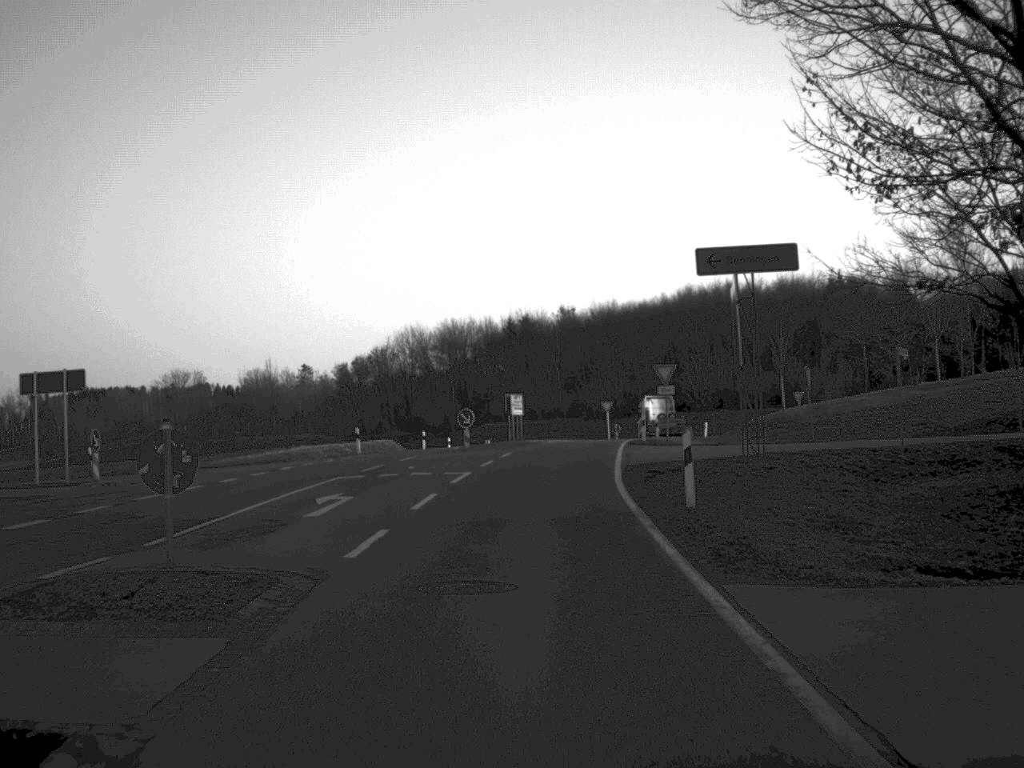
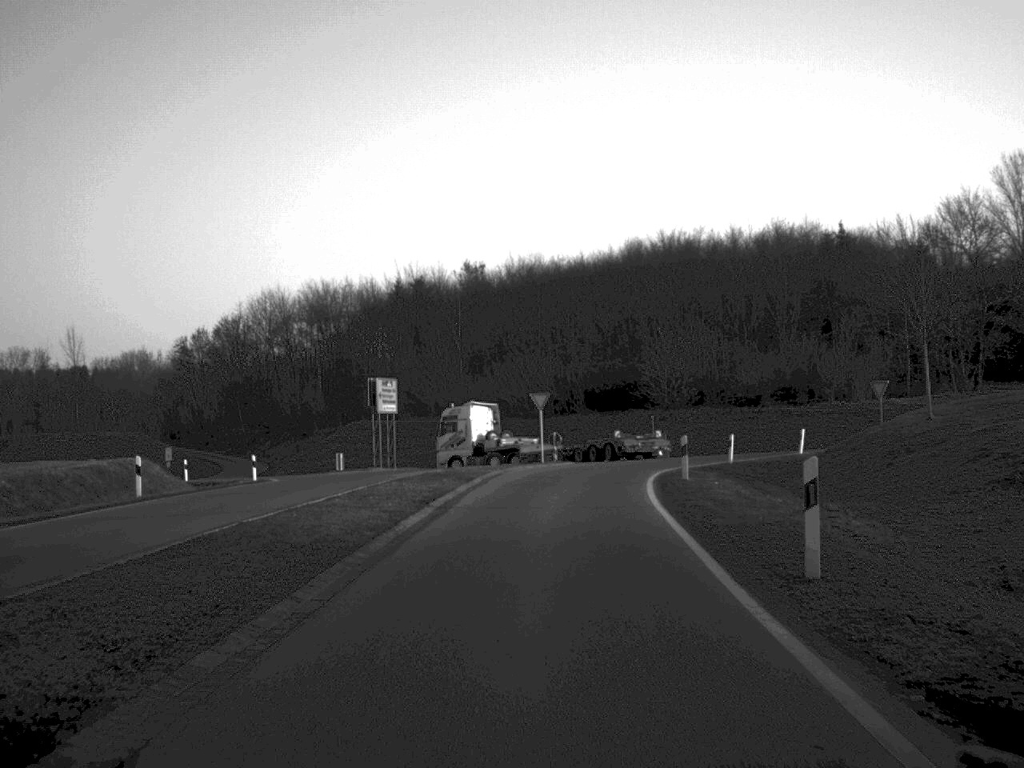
(+1.3, +40.3) m; +4°
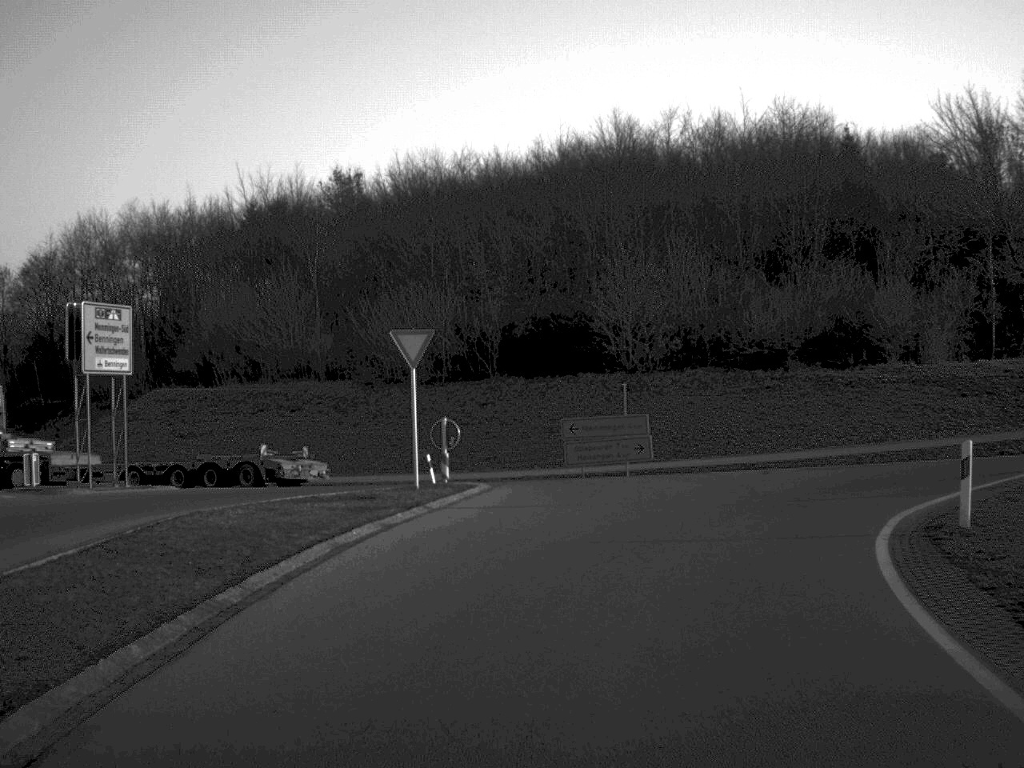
(+0.9, +30.8) m; +4°
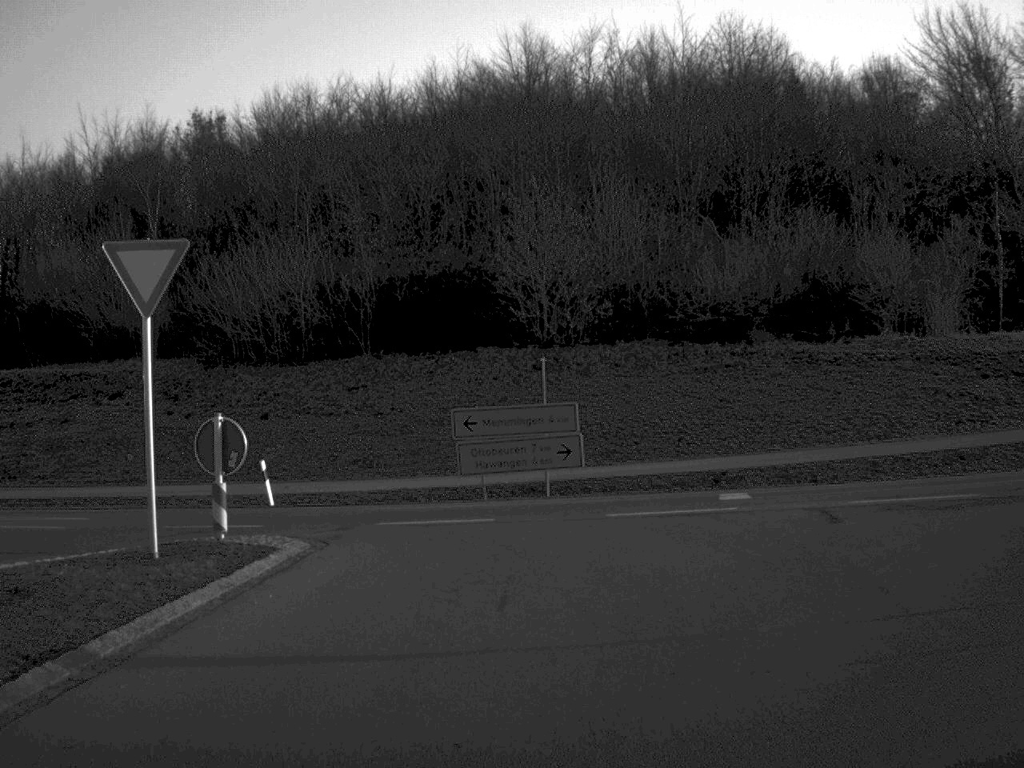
(+0.4, +12.2) m; +5°
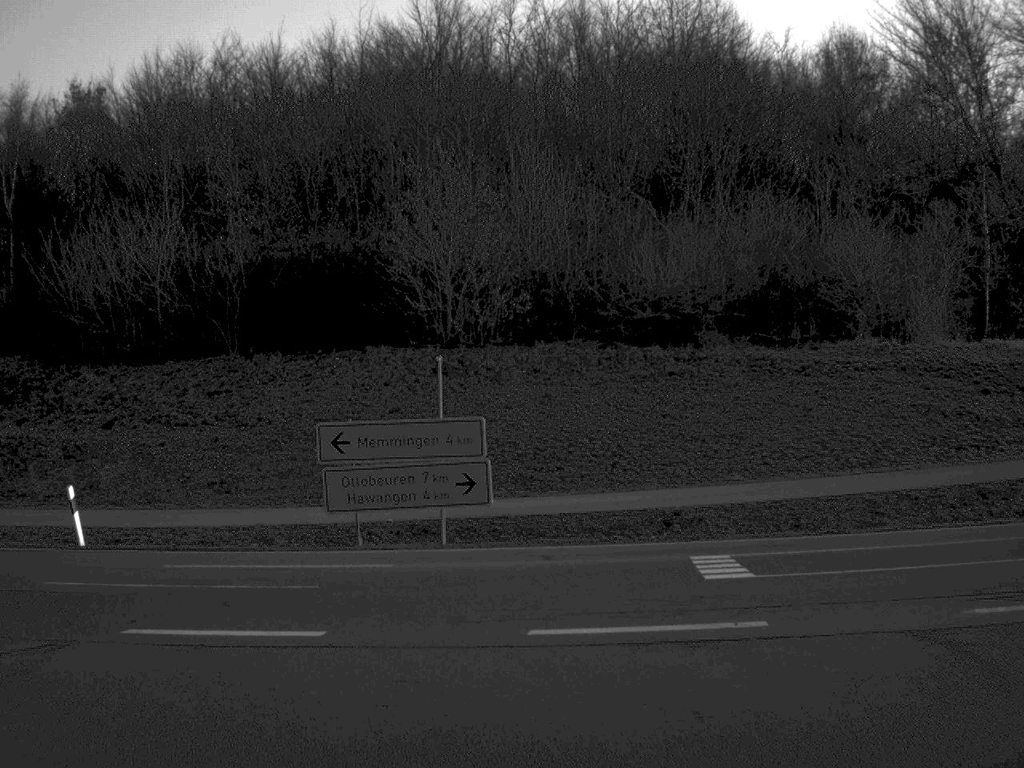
(+0.3, +7.0) m; +4°
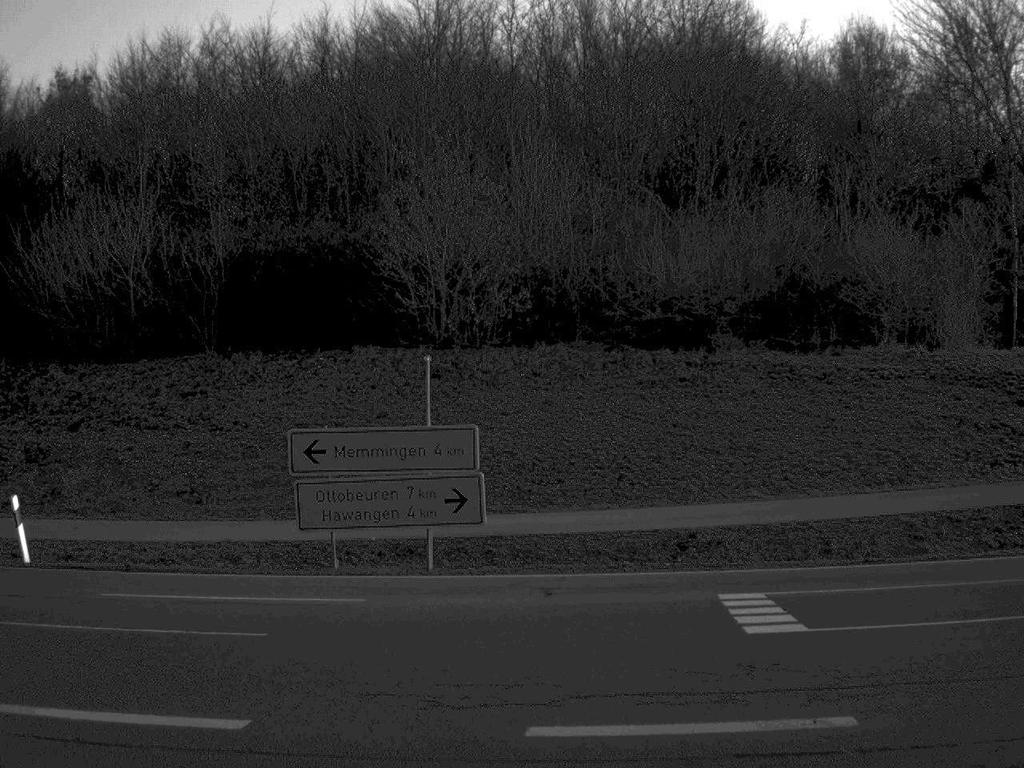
(0.0, +2.4) m; 0°
